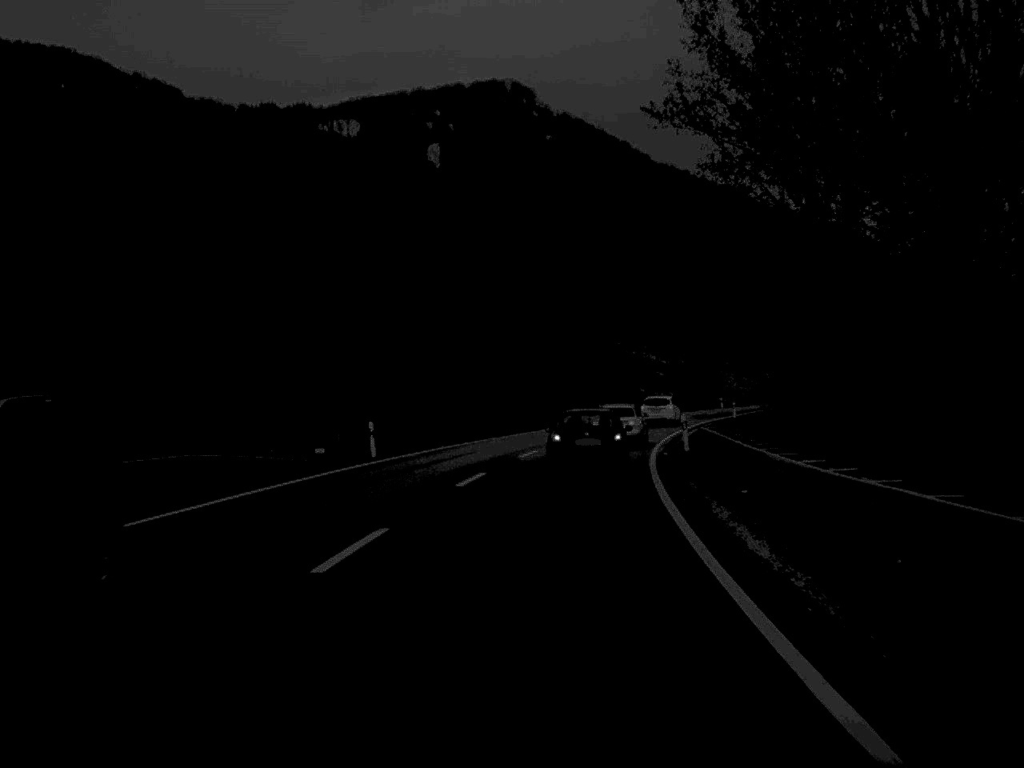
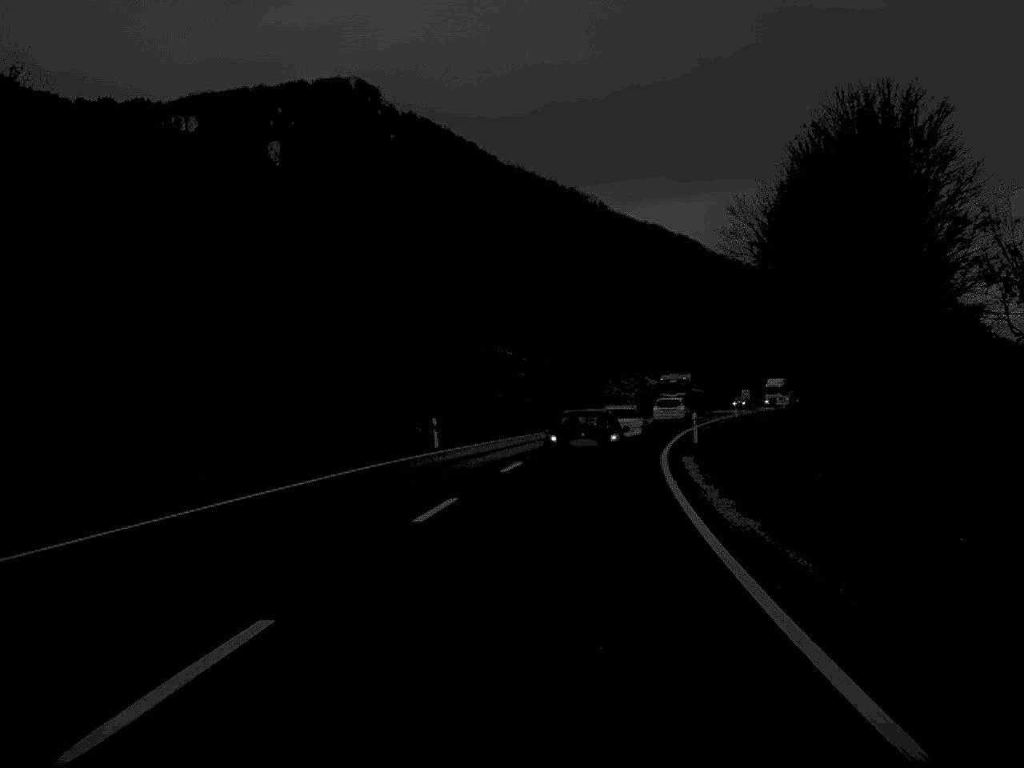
(+2.6, +42.6) m; +7°
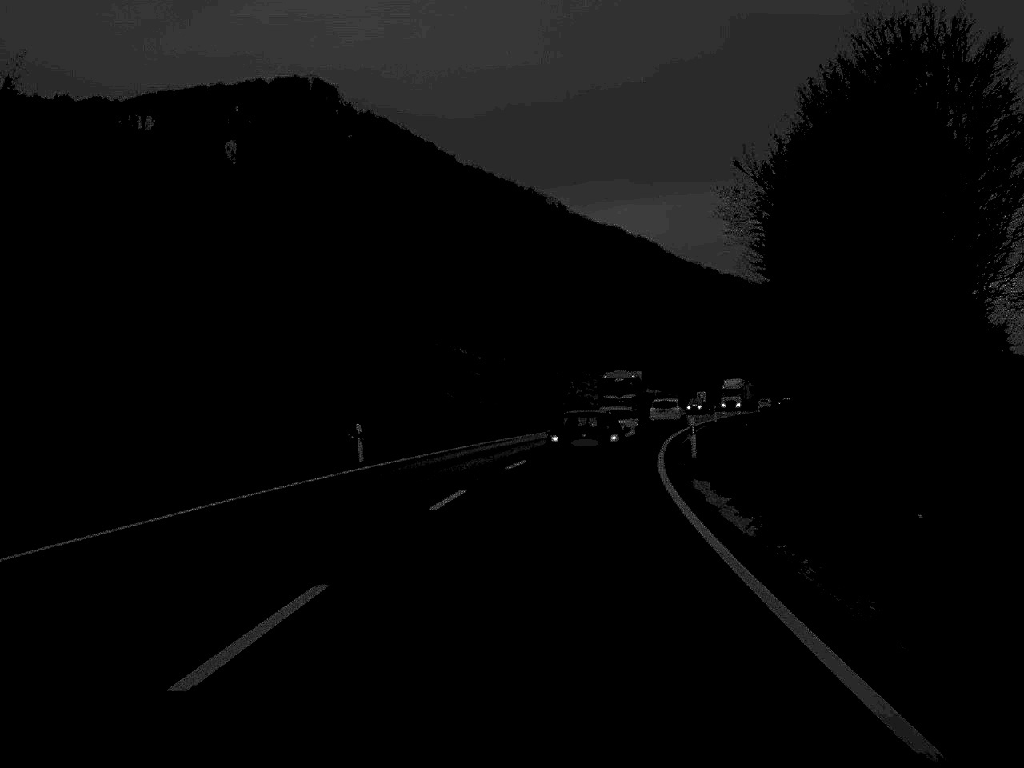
(+0.2, +10.1) m; +2°
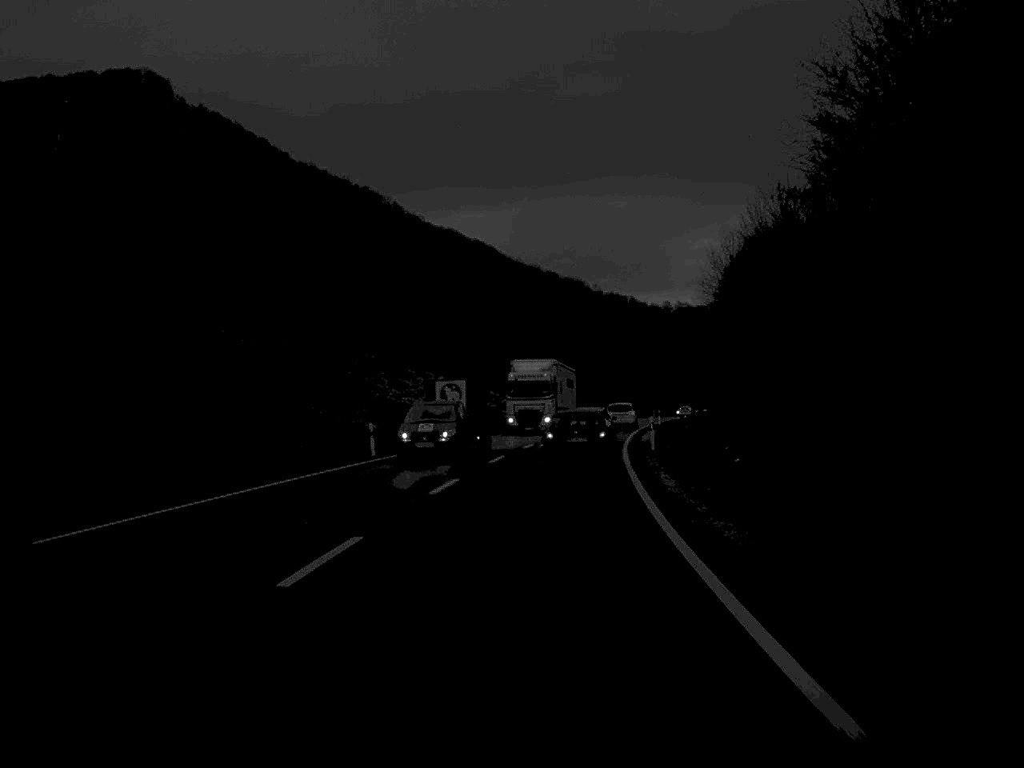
(+3.0, +43.8) m; +7°
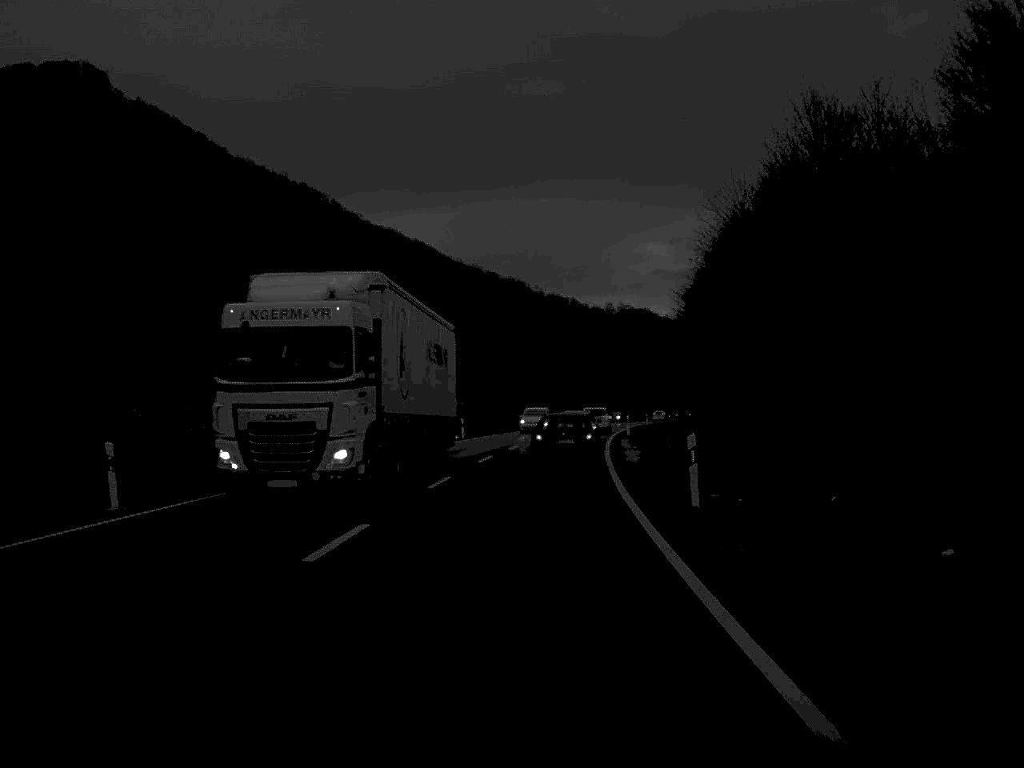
(+0.5, +22.1) m; +3°
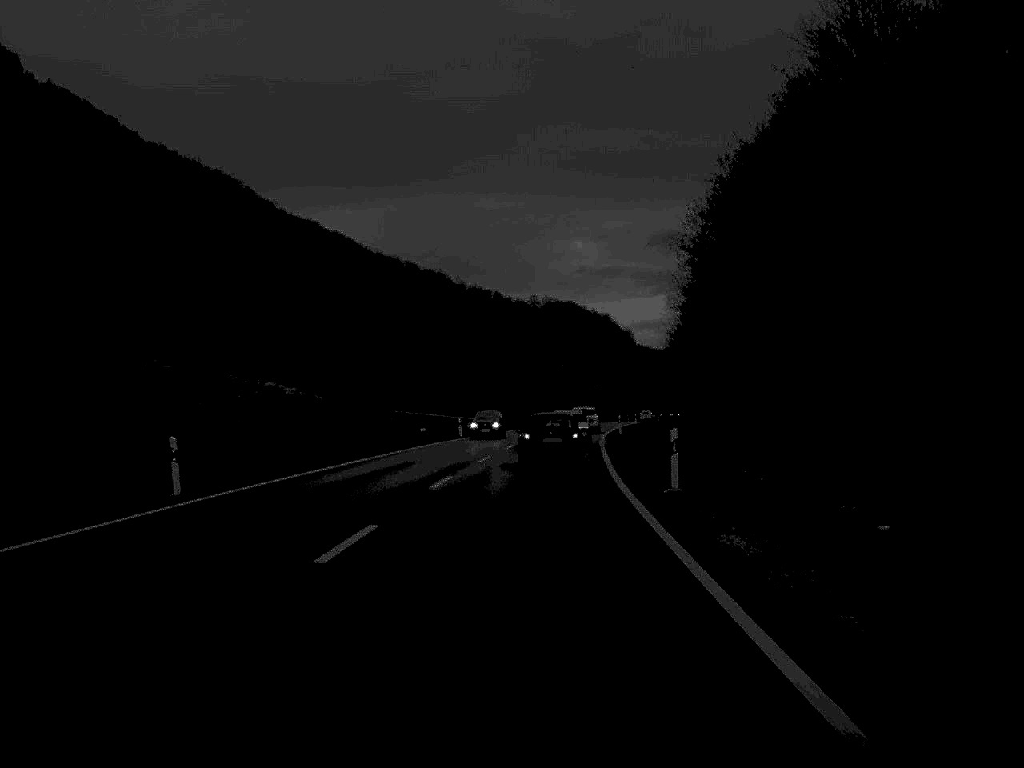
(+1.5, +48.1) m; +4°
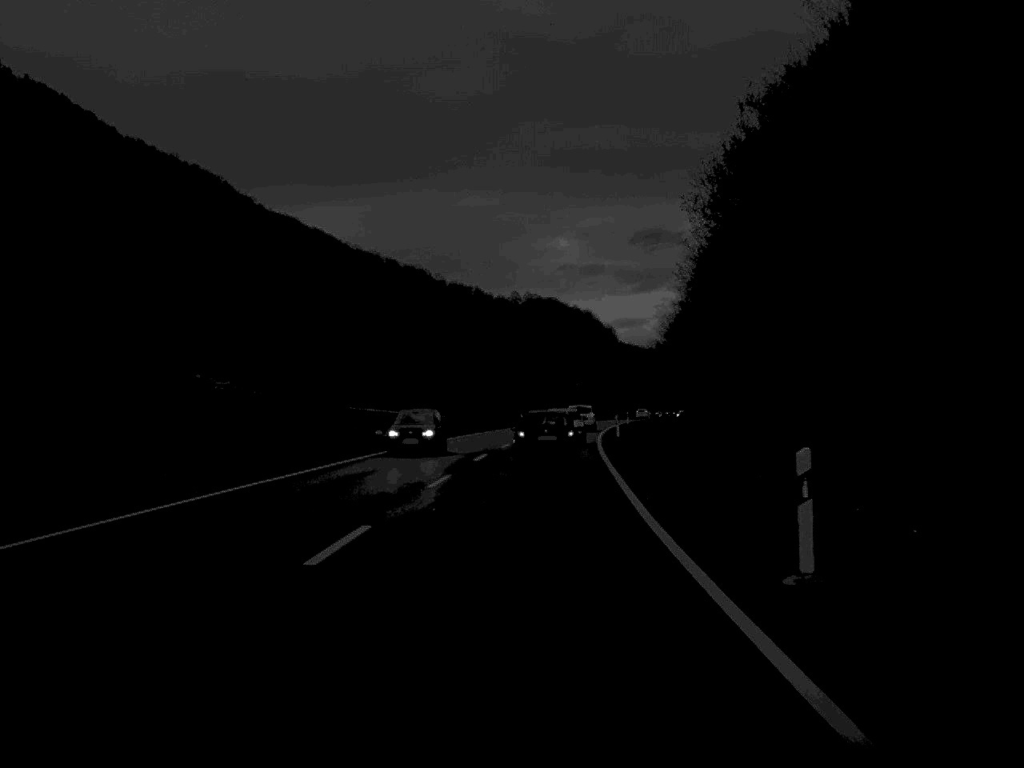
(+0.1, +12.3) m; +1°
